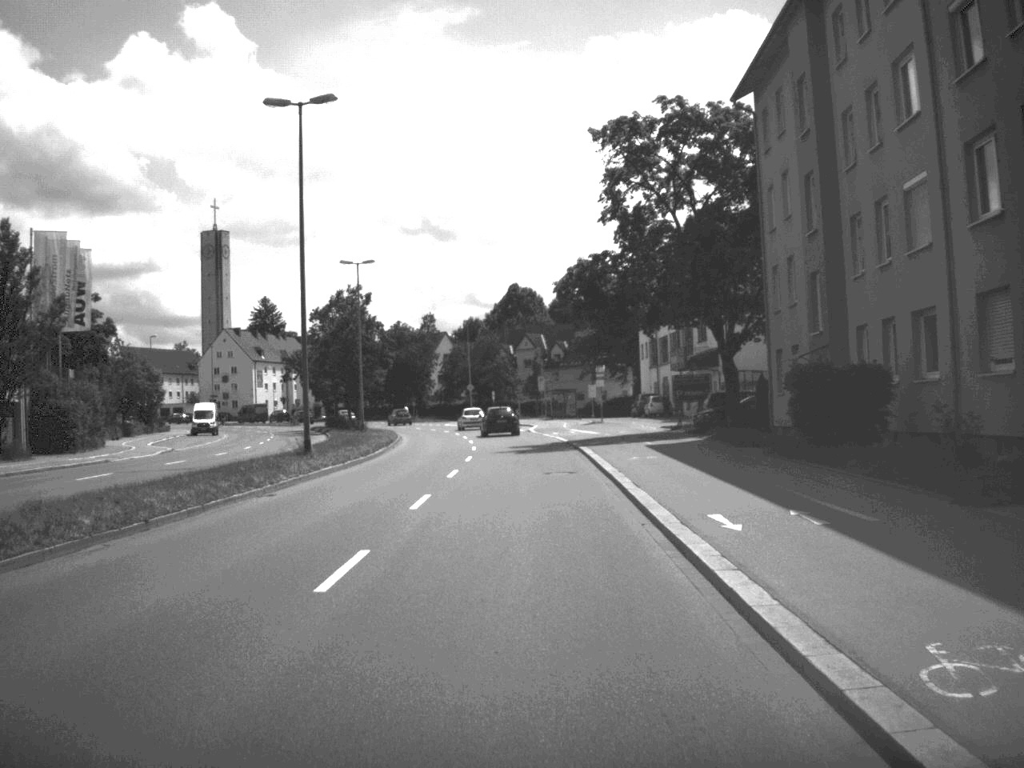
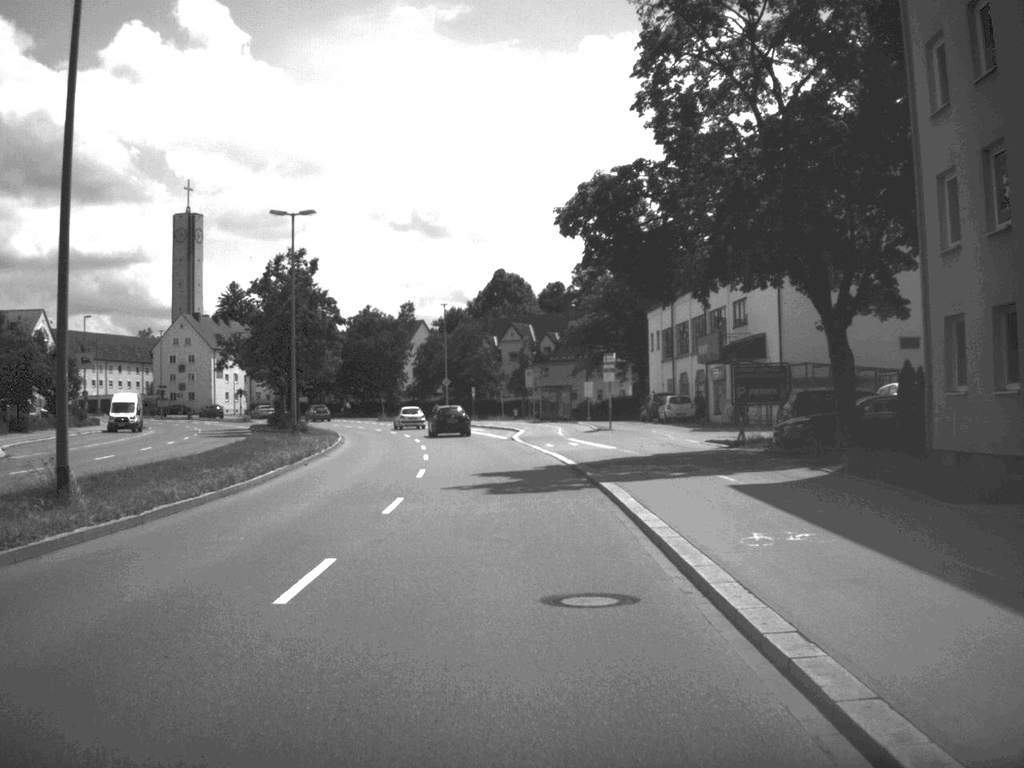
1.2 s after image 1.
(+0.1, +18.1) m; 0°
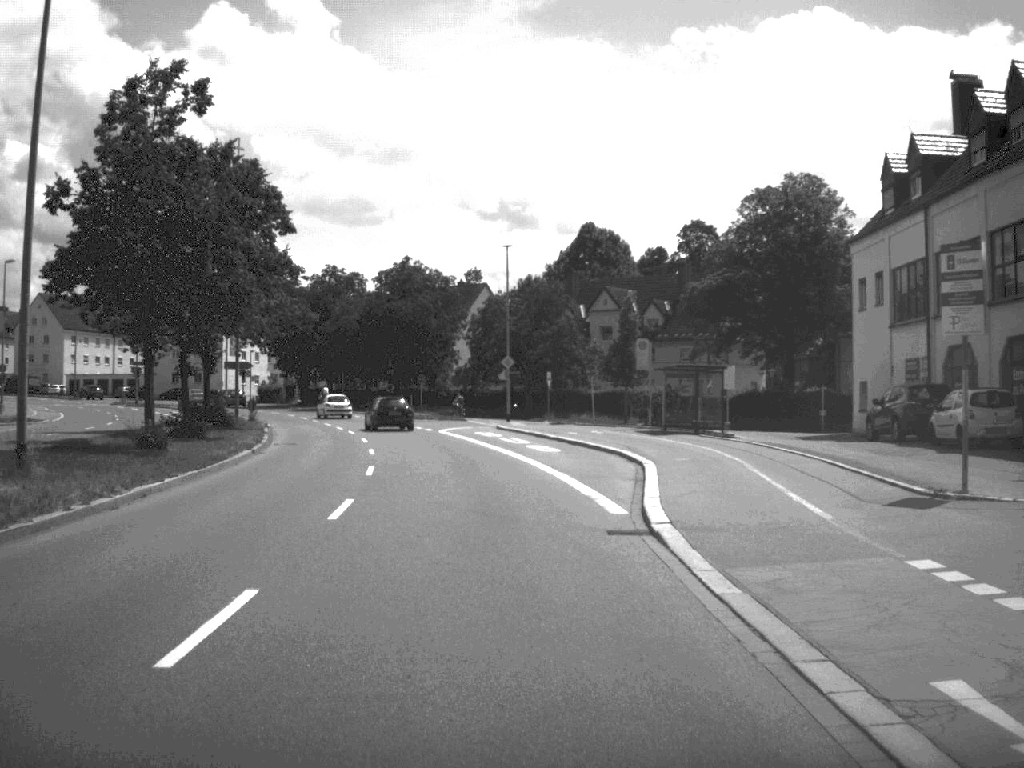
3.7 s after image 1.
(-1.0, +37.6) m; -4°
